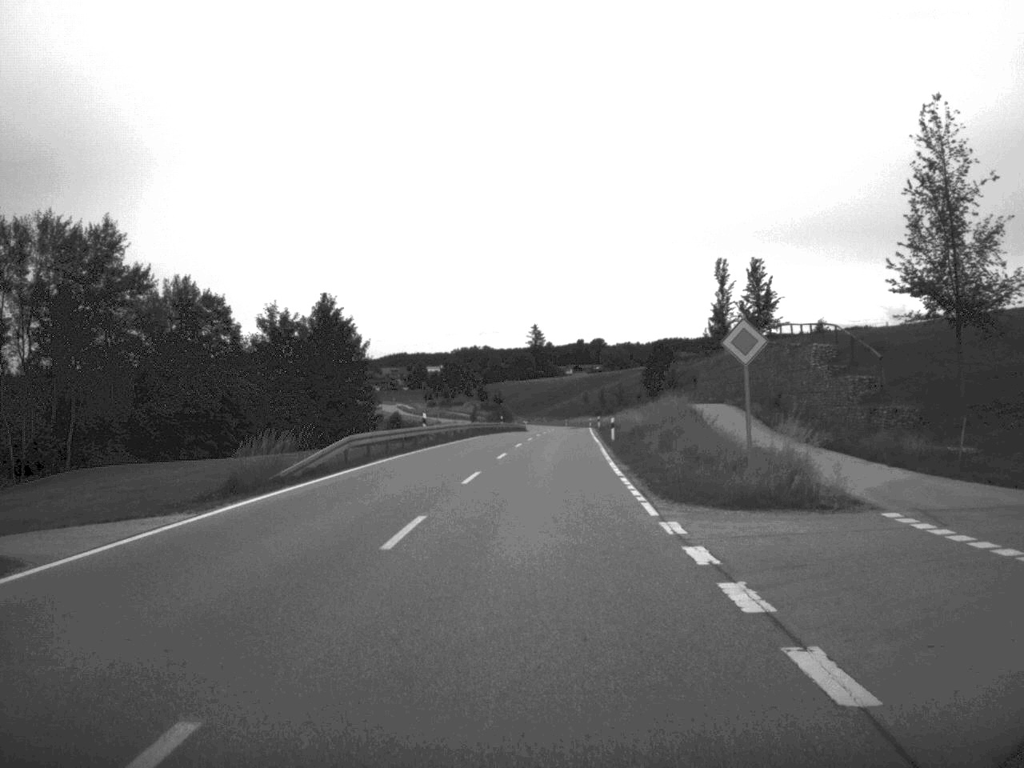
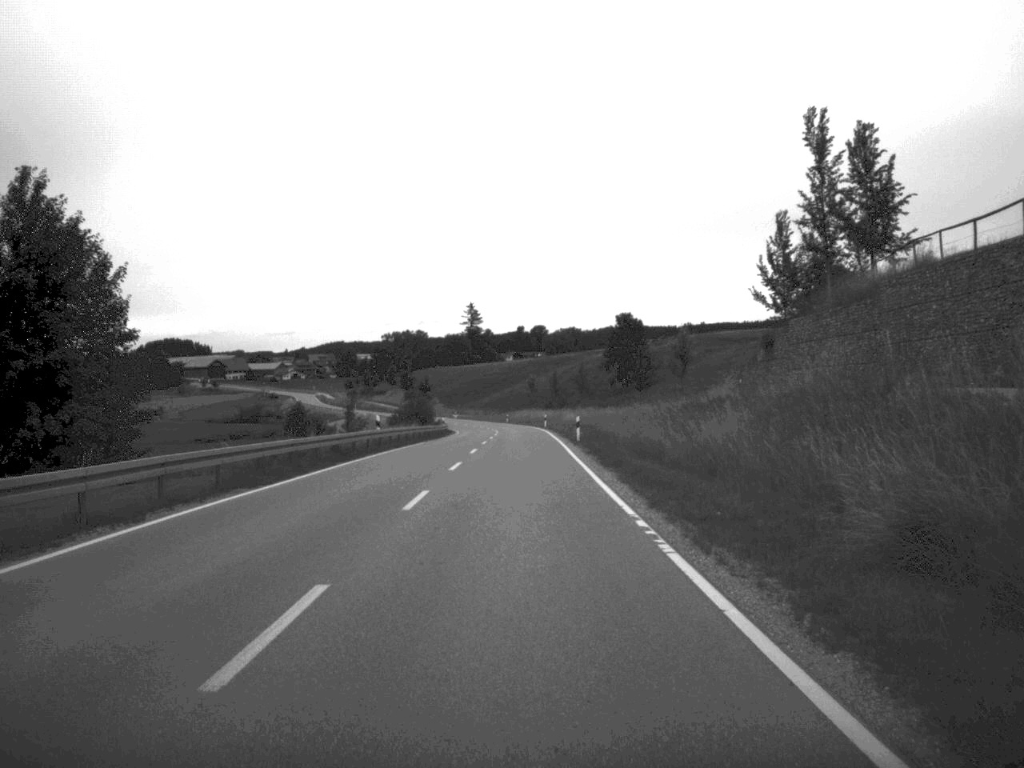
(+1.4, +53.8) m; +3°
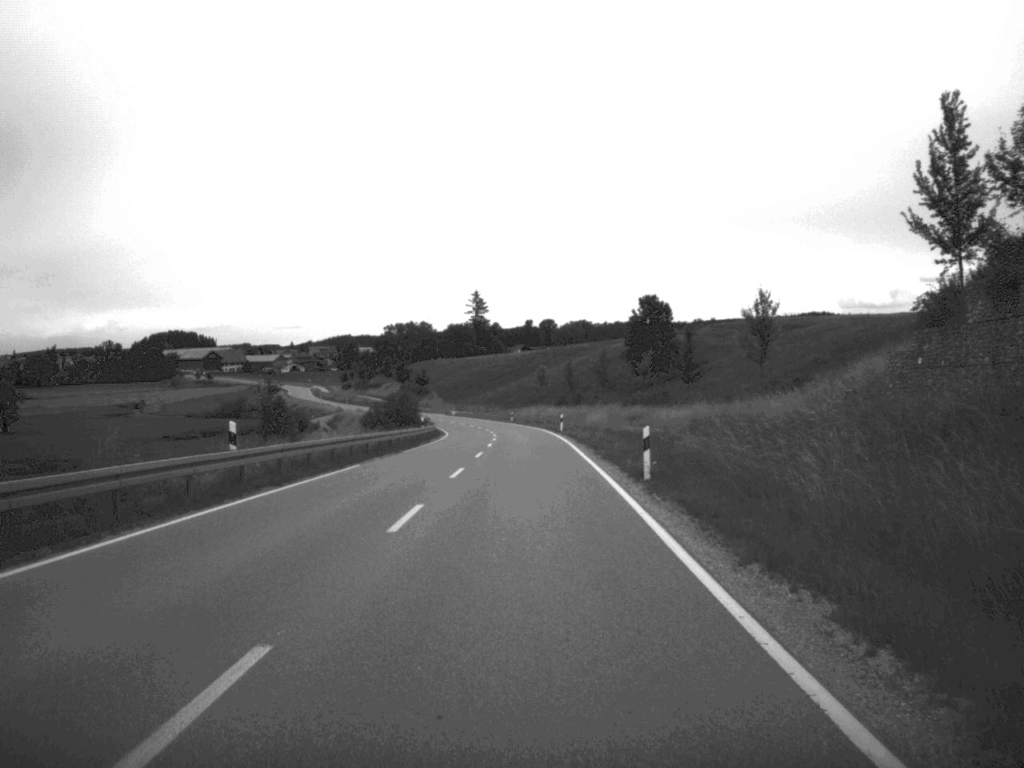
(-0.1, +26.4) m; 0°
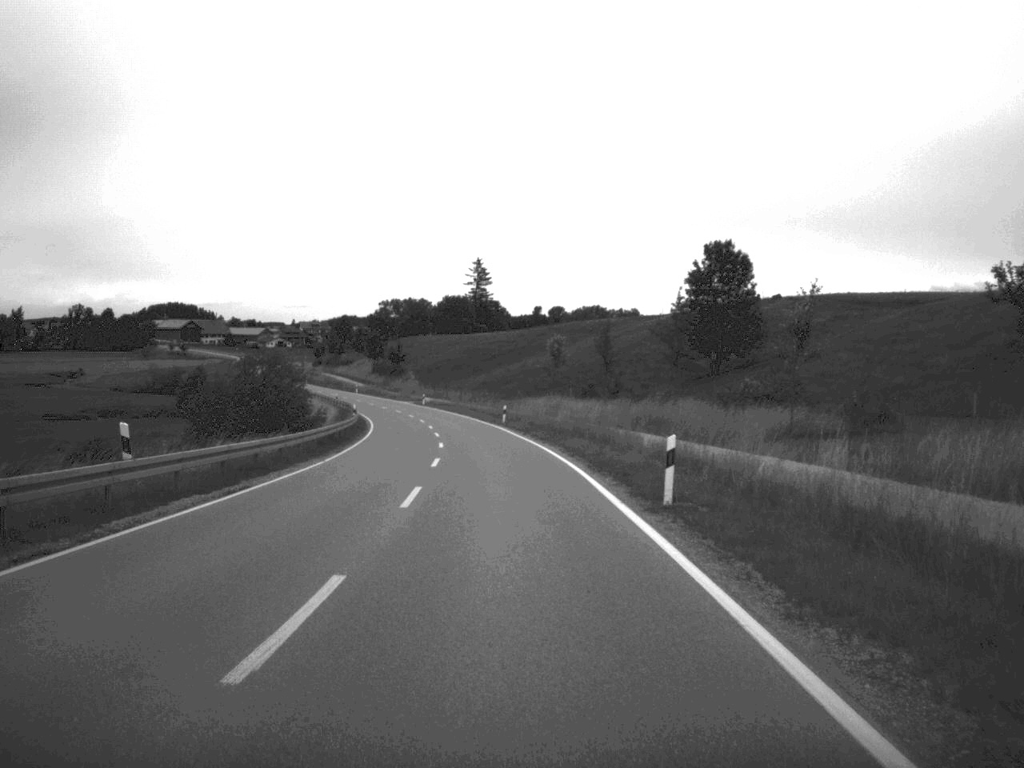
(0.0, +55.0) m; 0°
